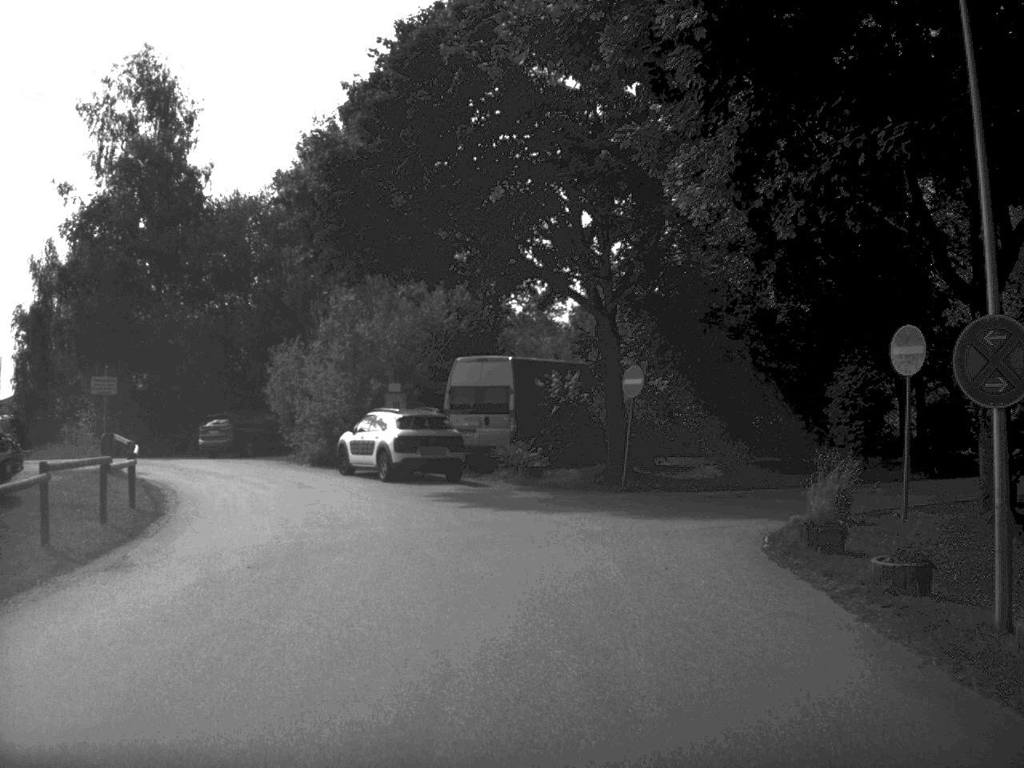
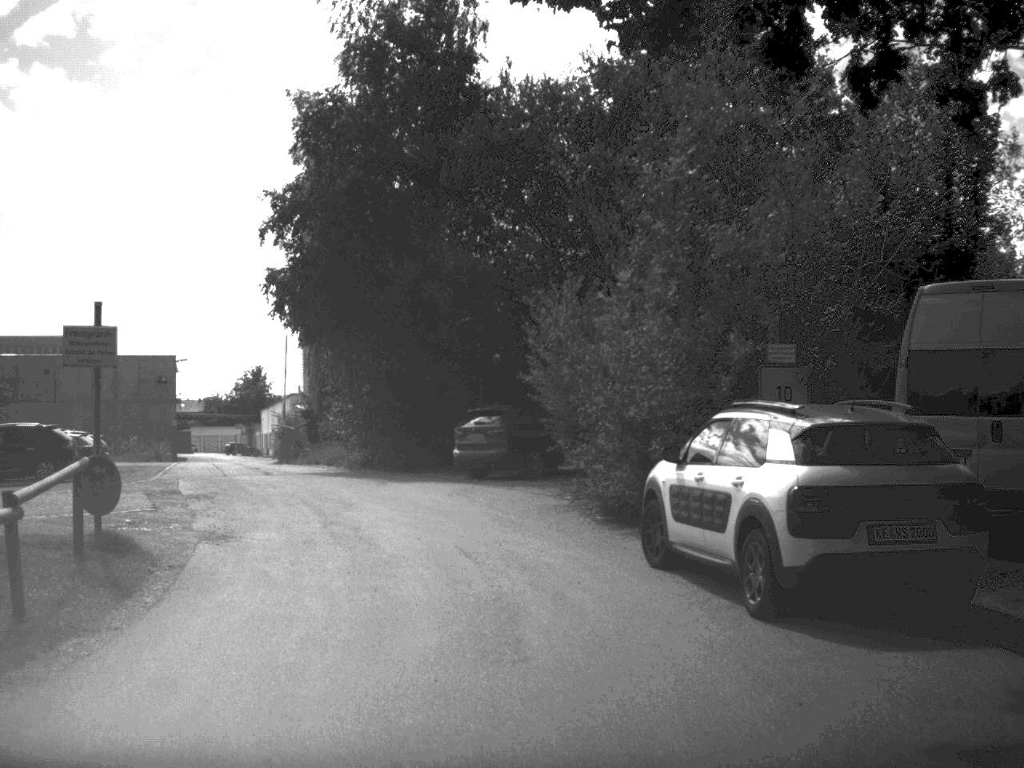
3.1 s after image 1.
(-1.4, +17.0) m; -17°
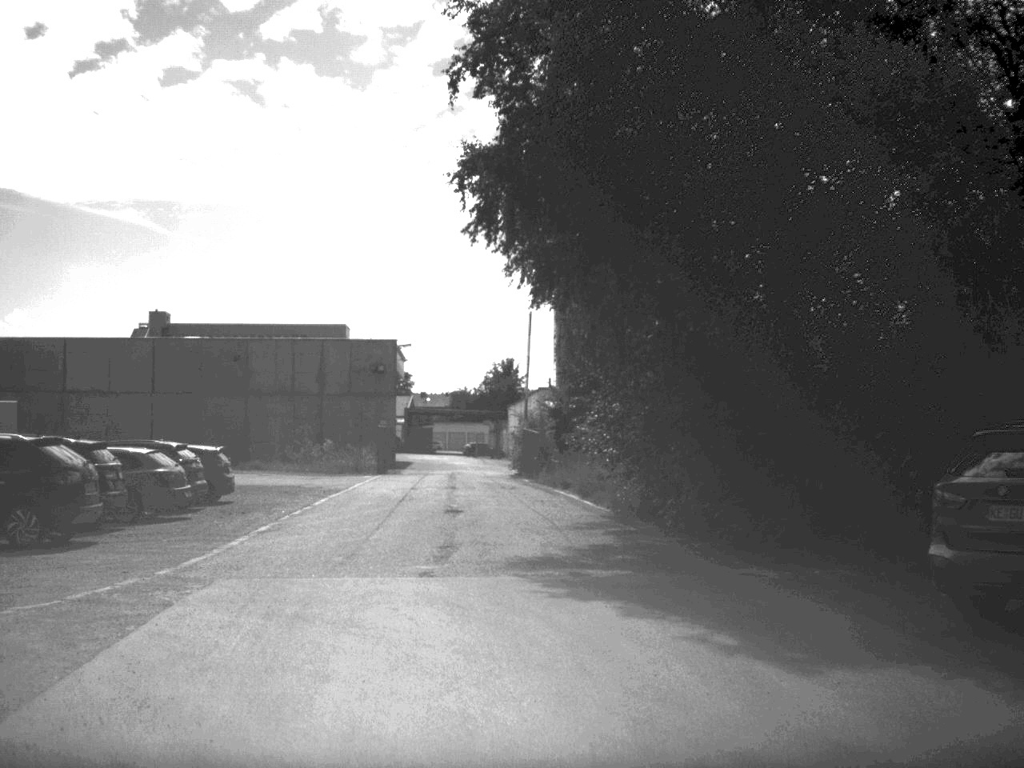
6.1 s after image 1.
(-2.3, +17.3) m; -12°
